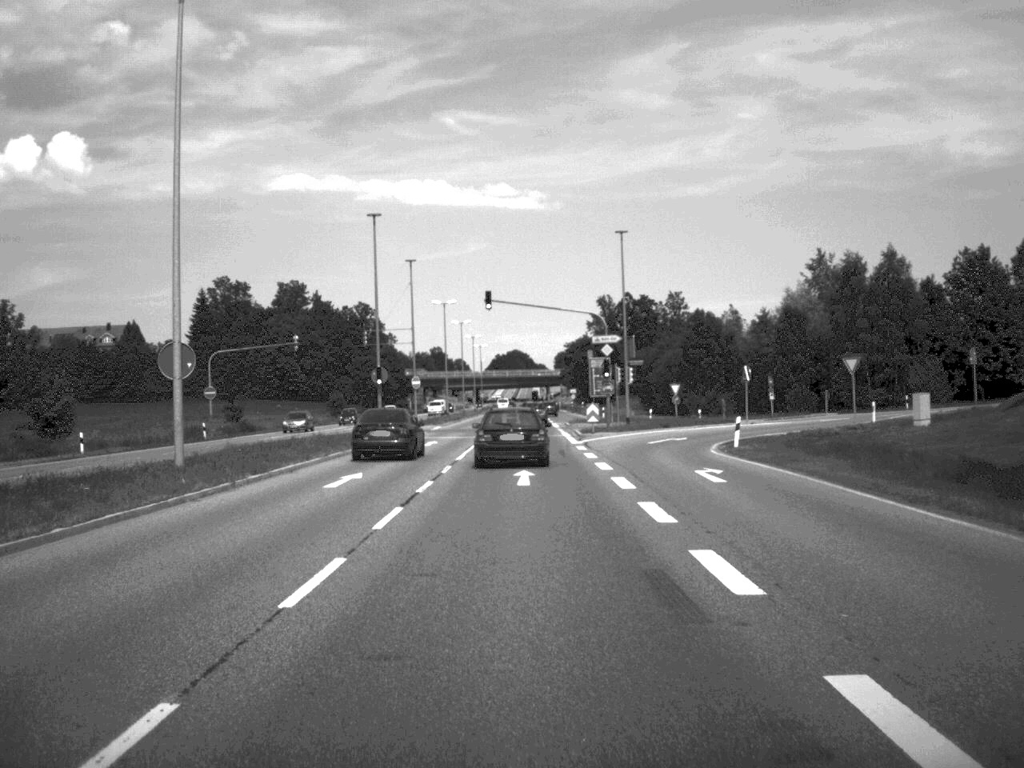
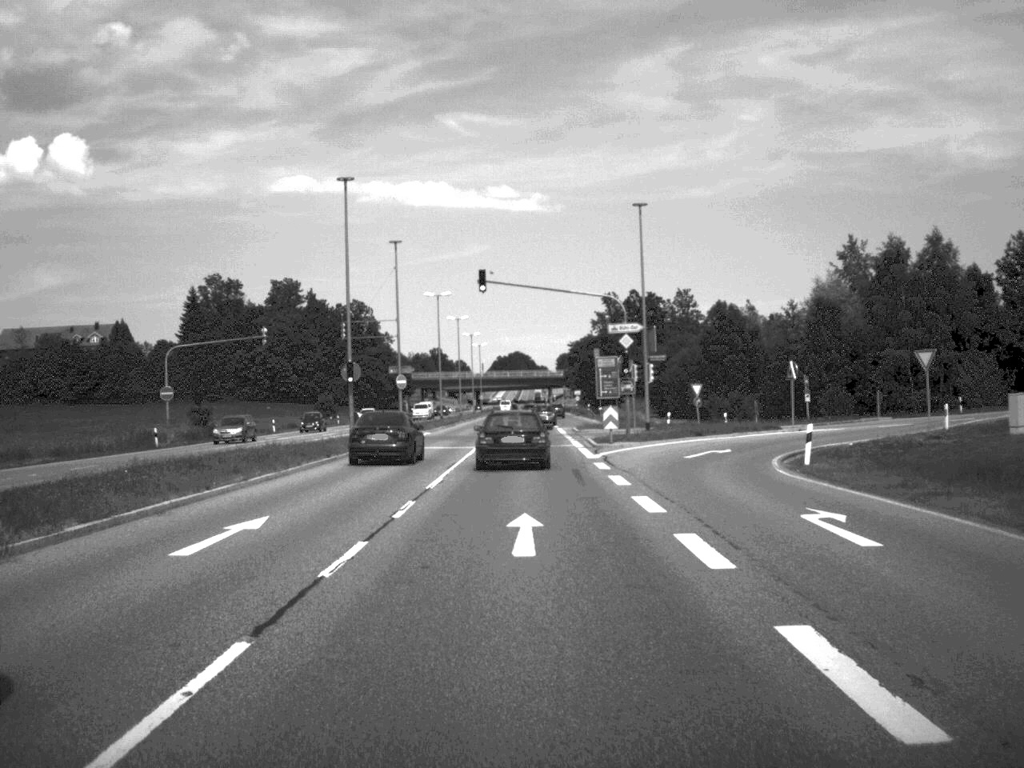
(0.0, +10.3) m; 0°
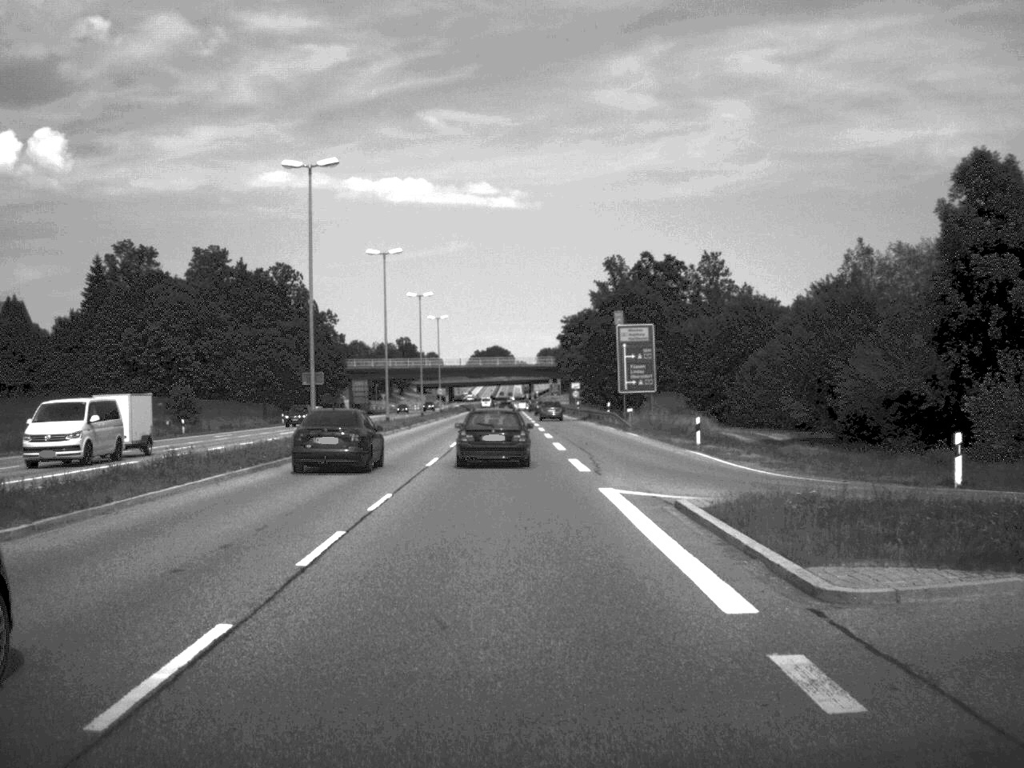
(+0.2, +55.0) m; +1°
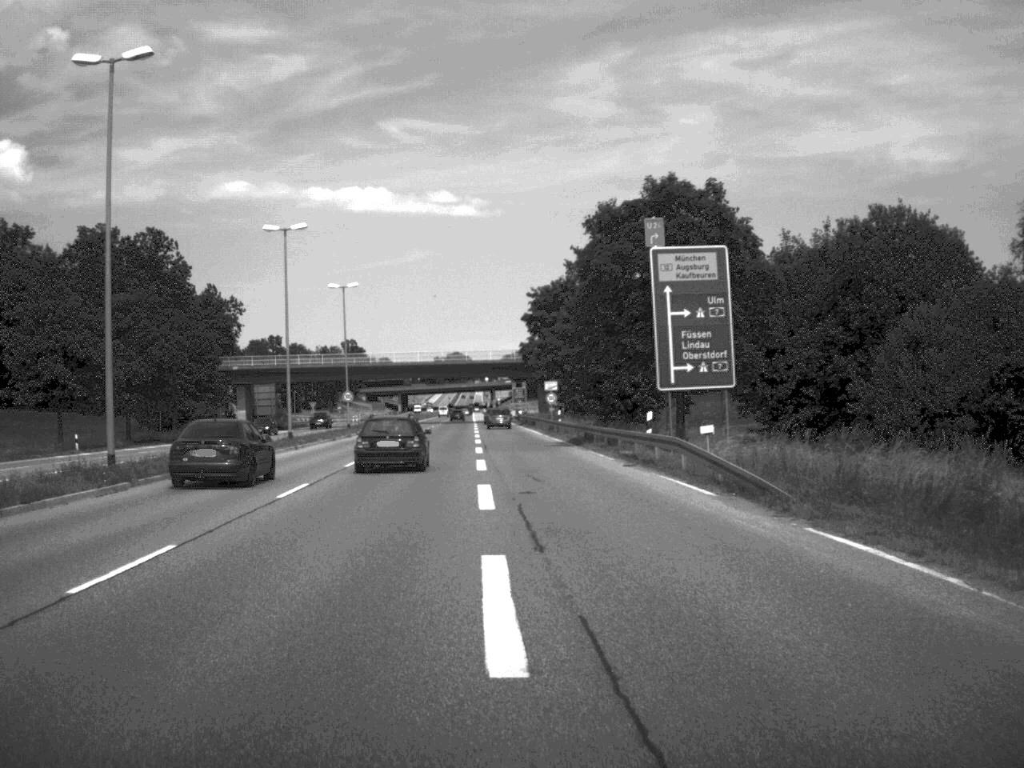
(+0.8, +44.7) m; +2°
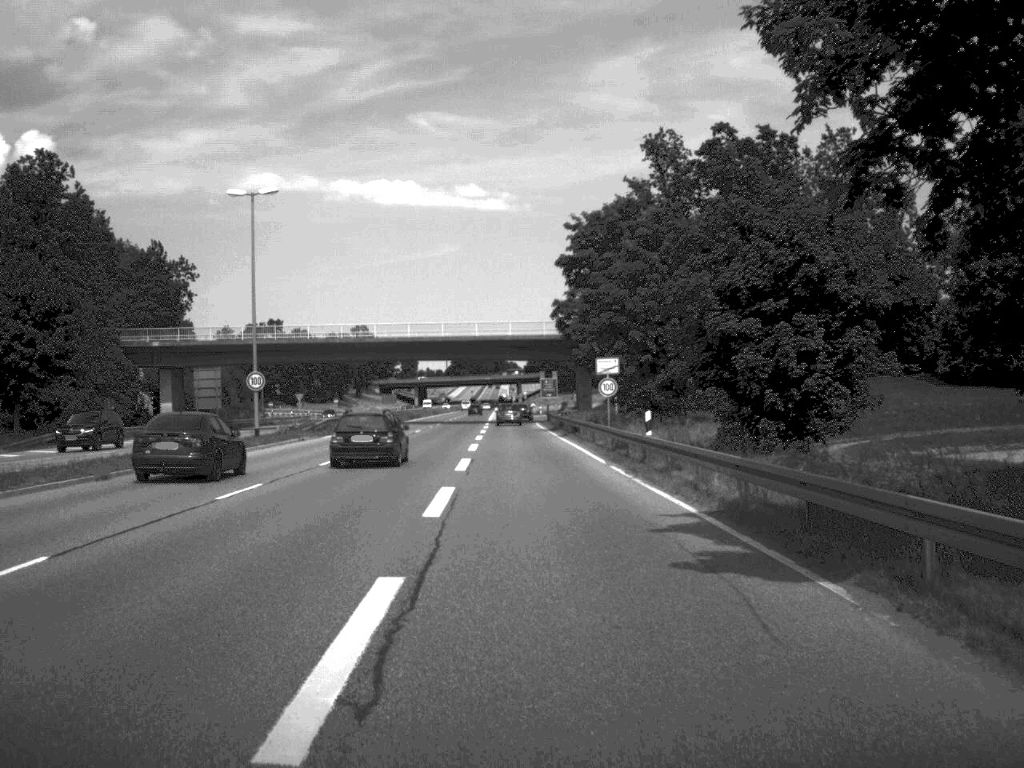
(-0.4, +37.7) m; -1°
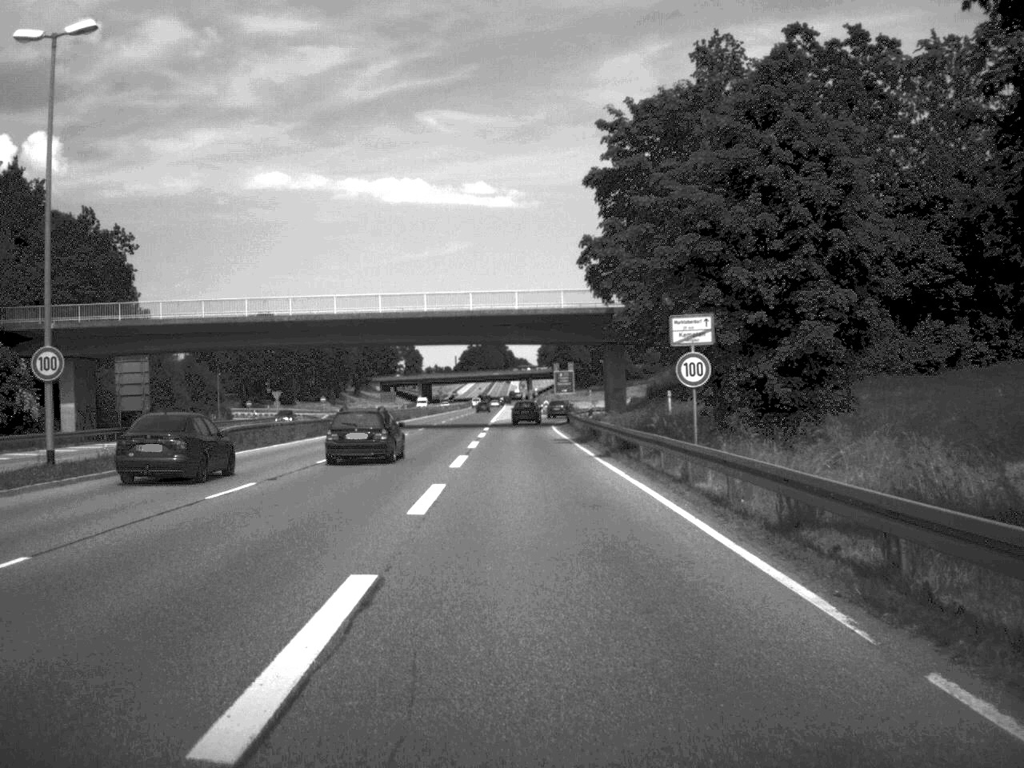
(-0.1, +23.8) m; -1°
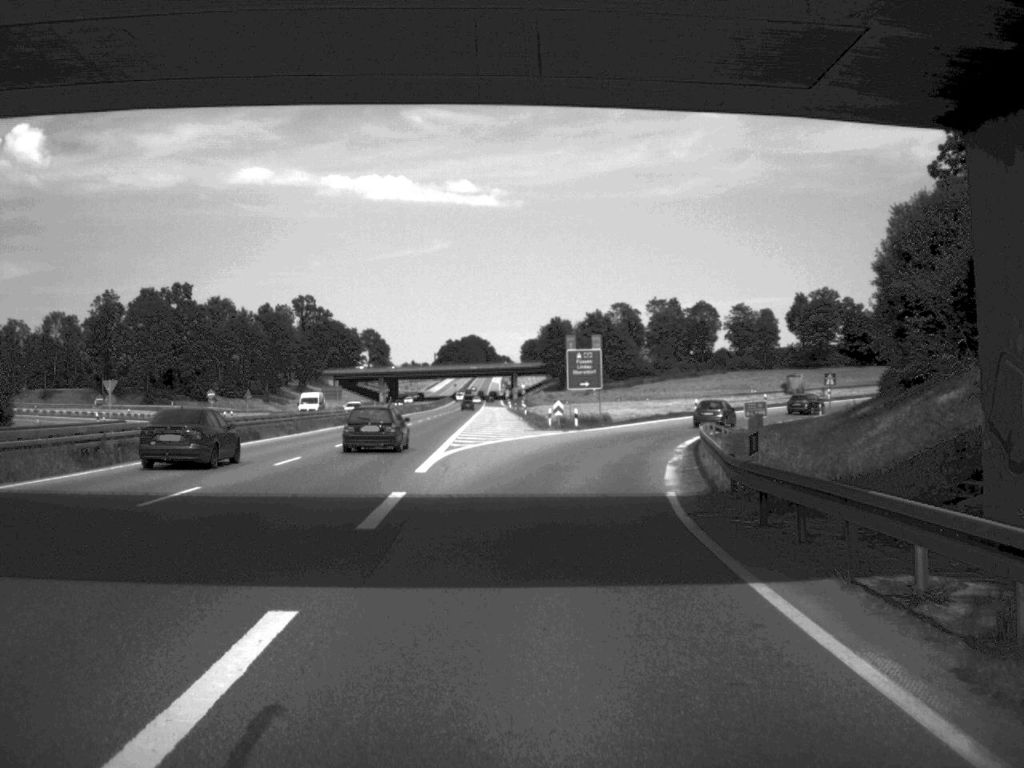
(-0.6, +61.7) m; +1°
